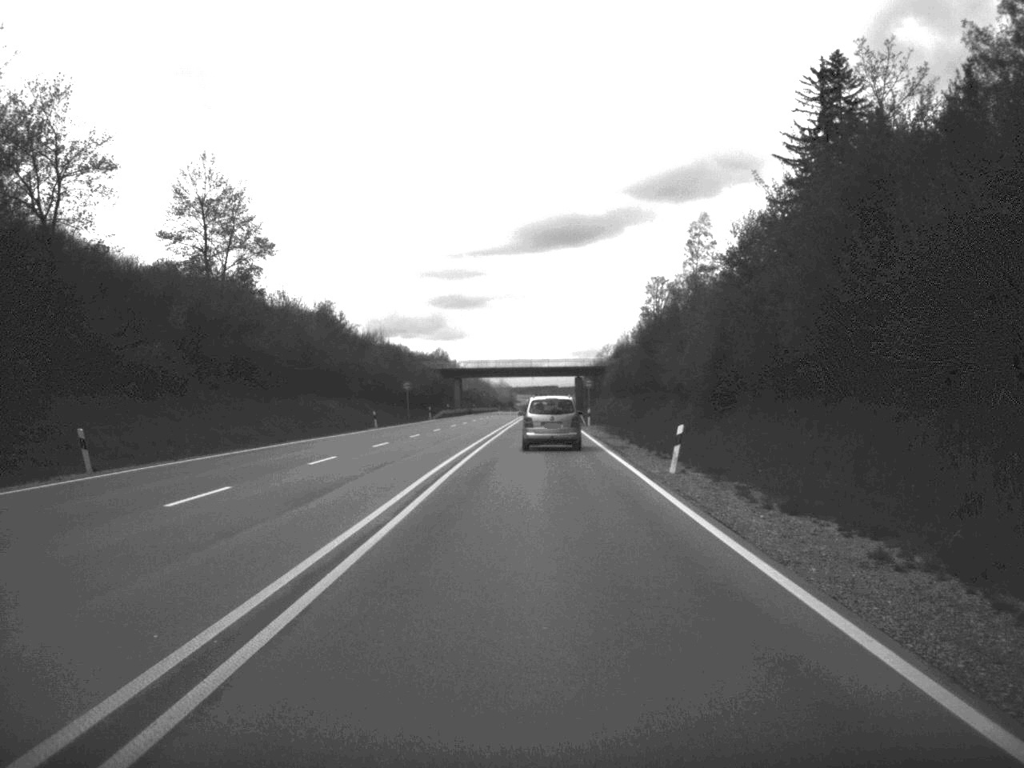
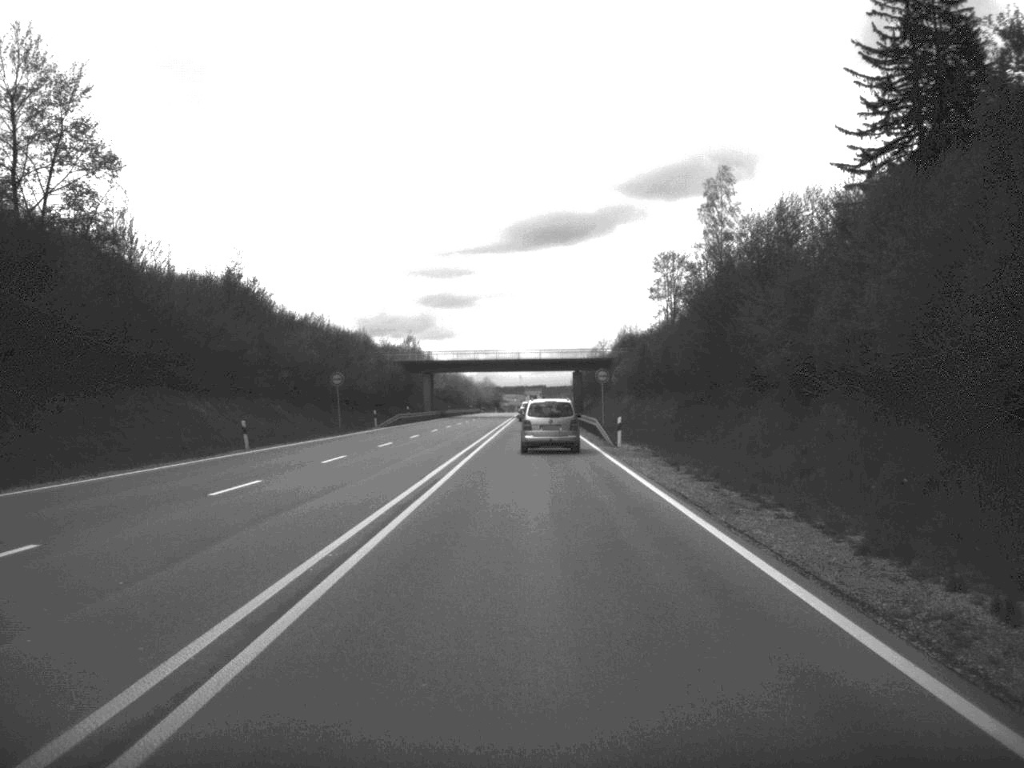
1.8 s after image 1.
(+0.1, +33.1) m; 0°
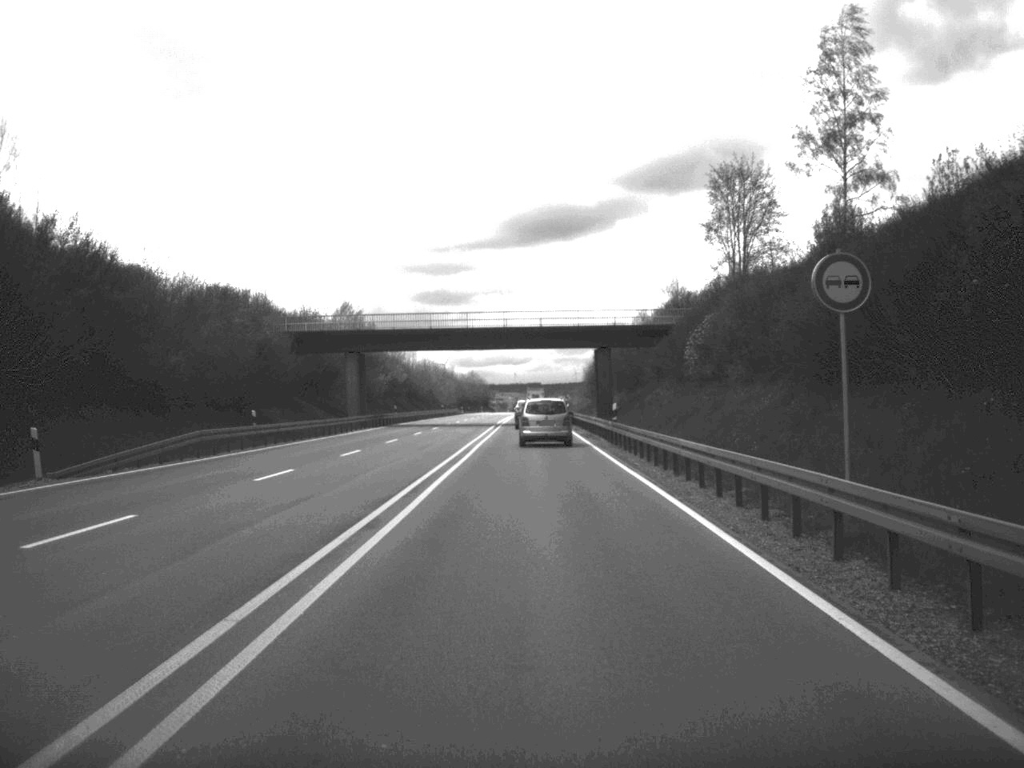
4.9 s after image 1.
(+0.1, +55.7) m; 0°
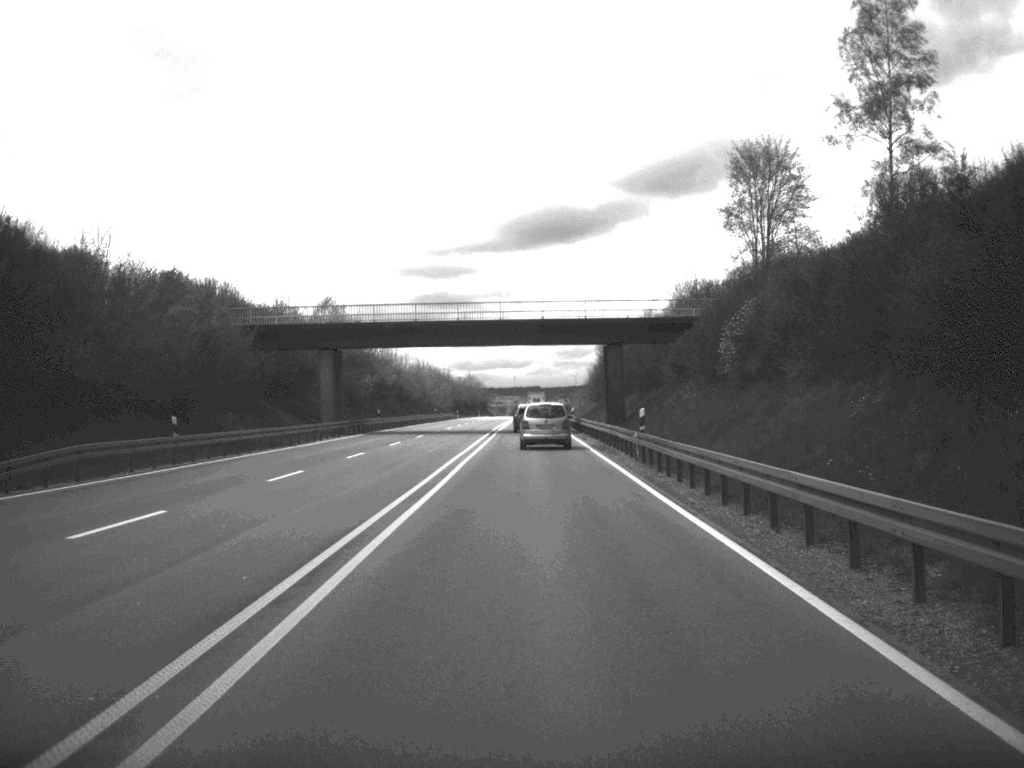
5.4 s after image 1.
(0.0, +10.5) m; 0°
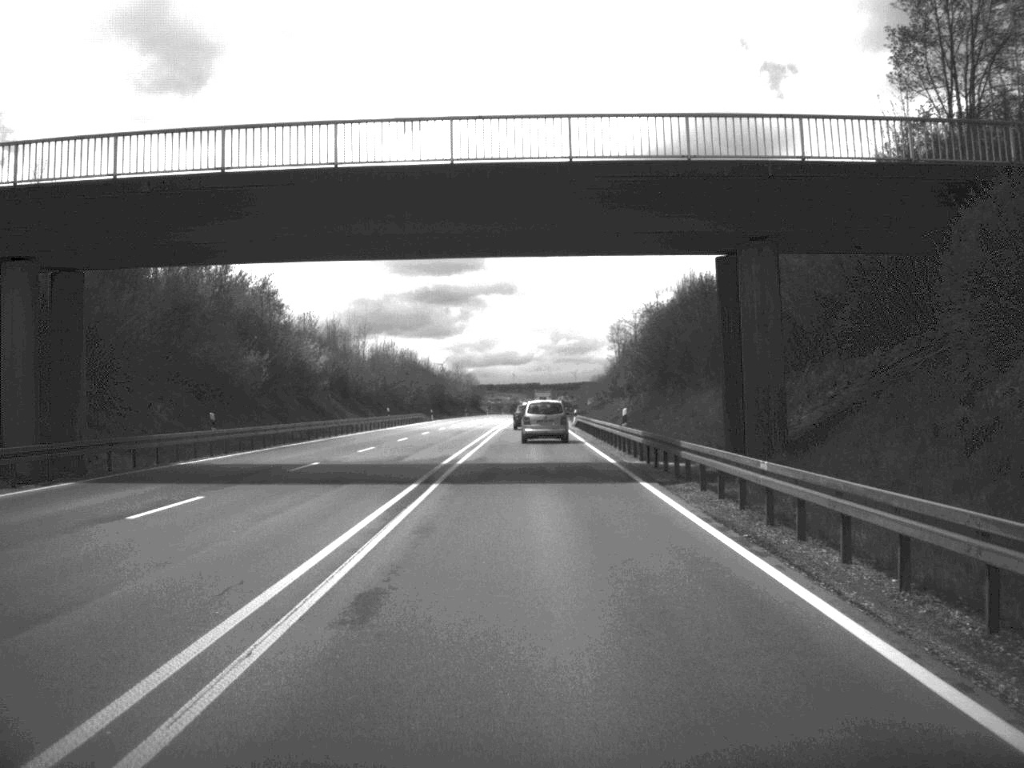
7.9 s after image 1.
(0.0, +45.0) m; 0°
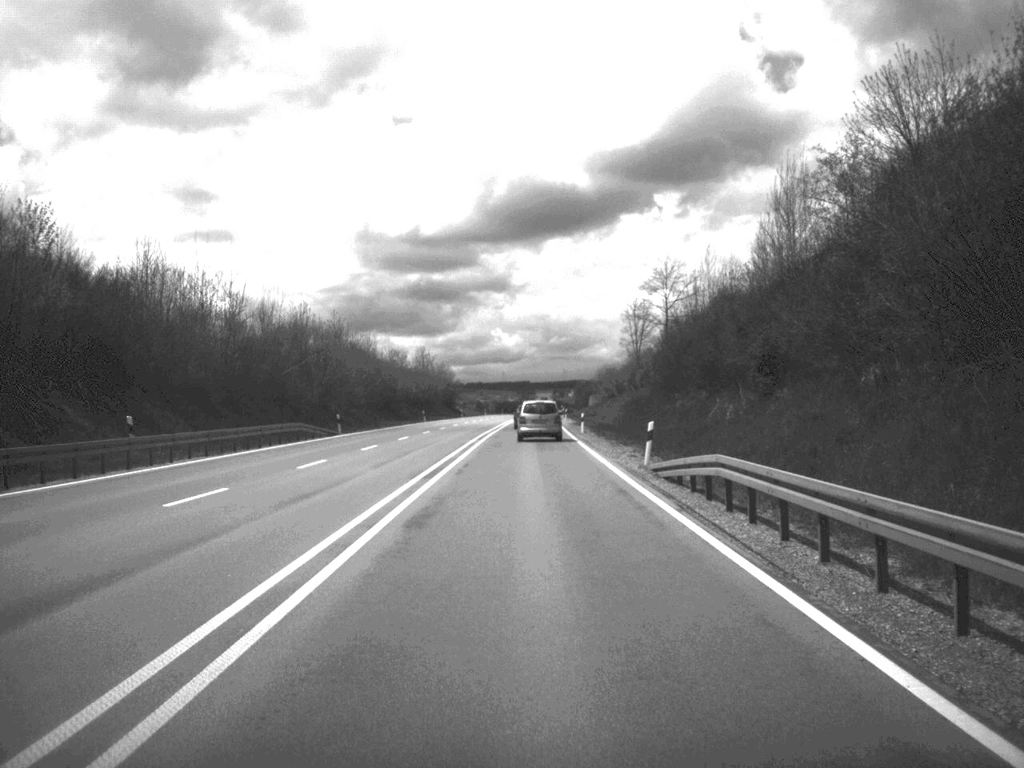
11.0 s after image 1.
(0.0, +57.2) m; 0°
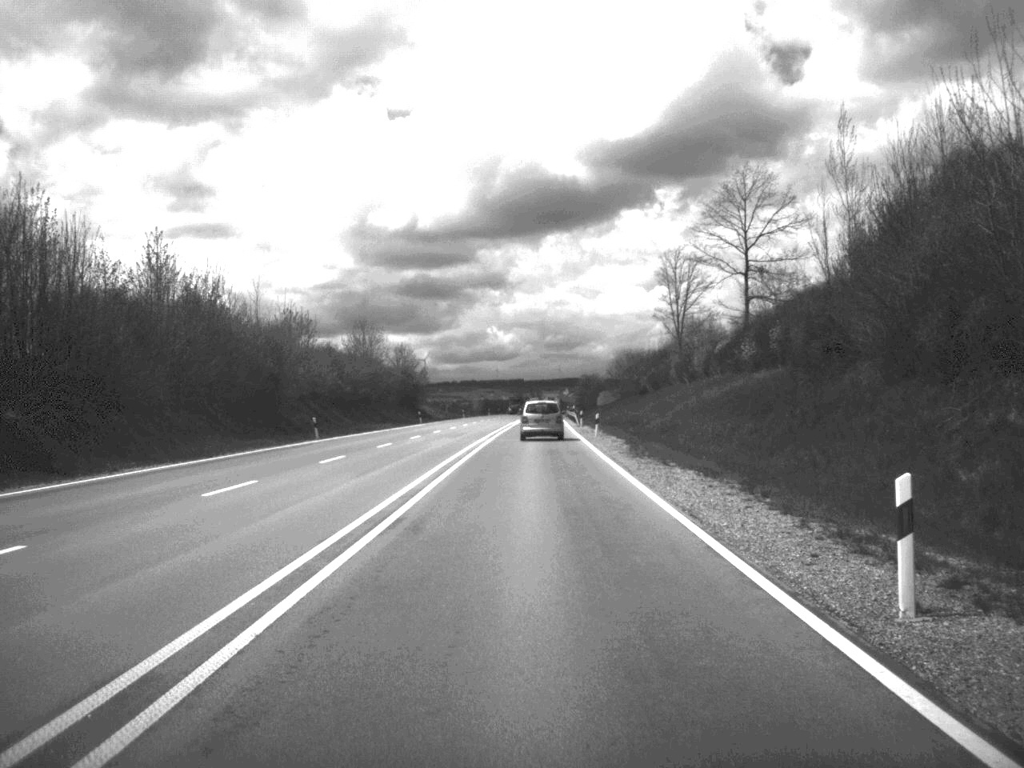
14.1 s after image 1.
(0.0, +57.1) m; 0°
